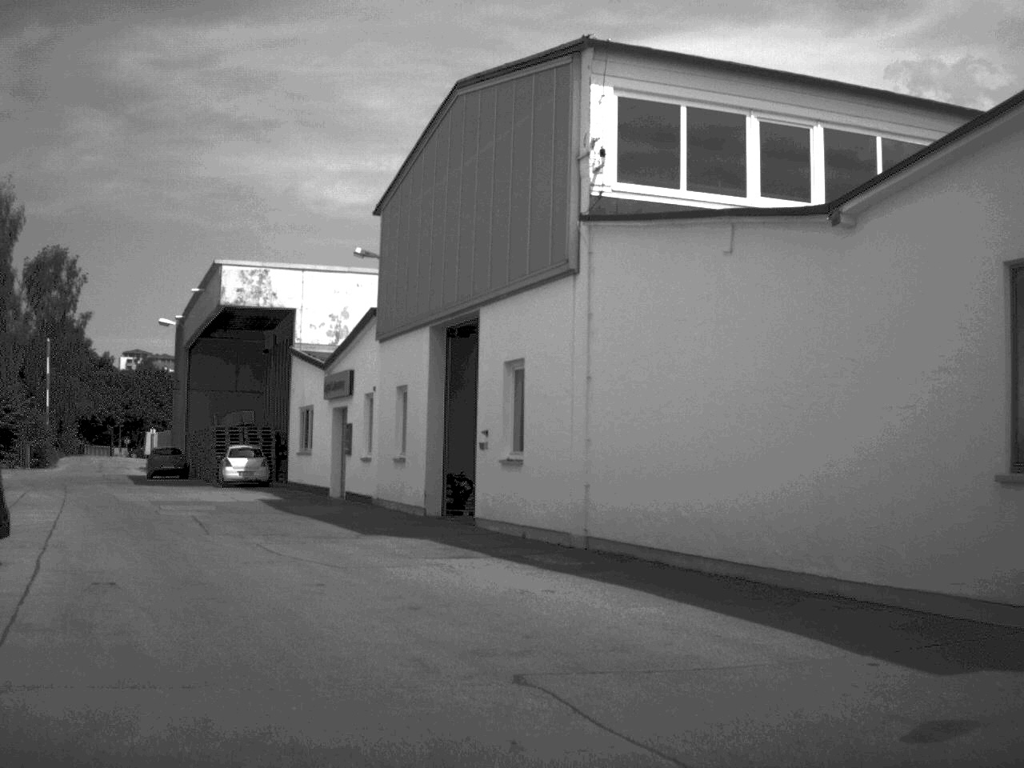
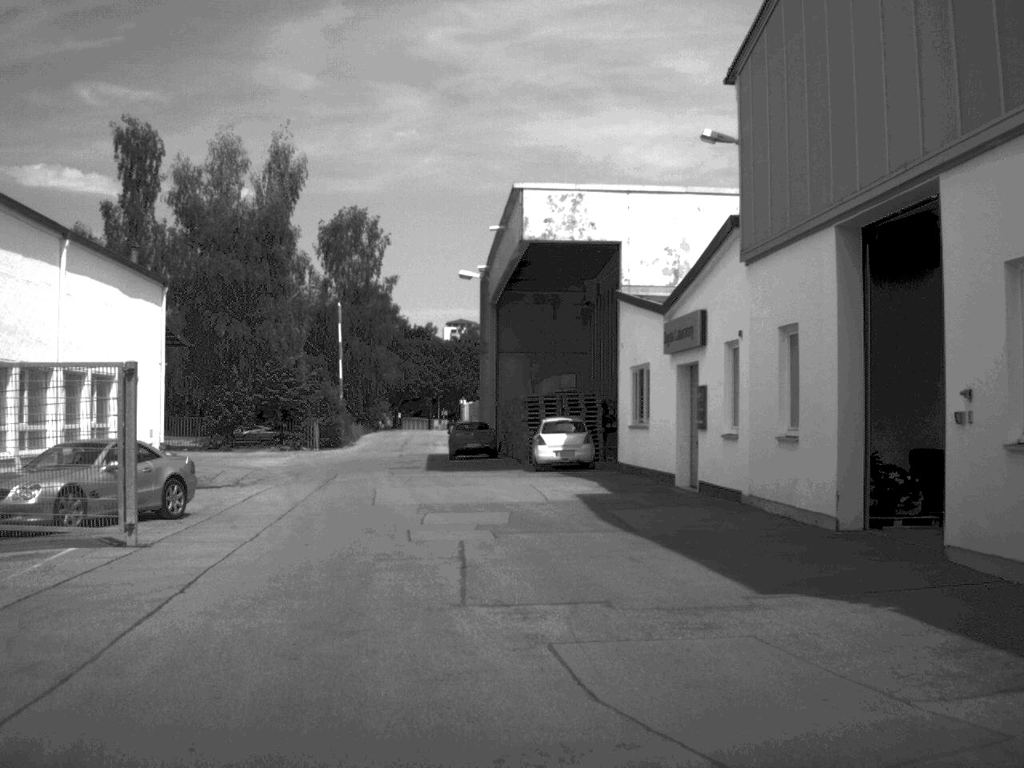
(-1.3, +9.3) m; -15°
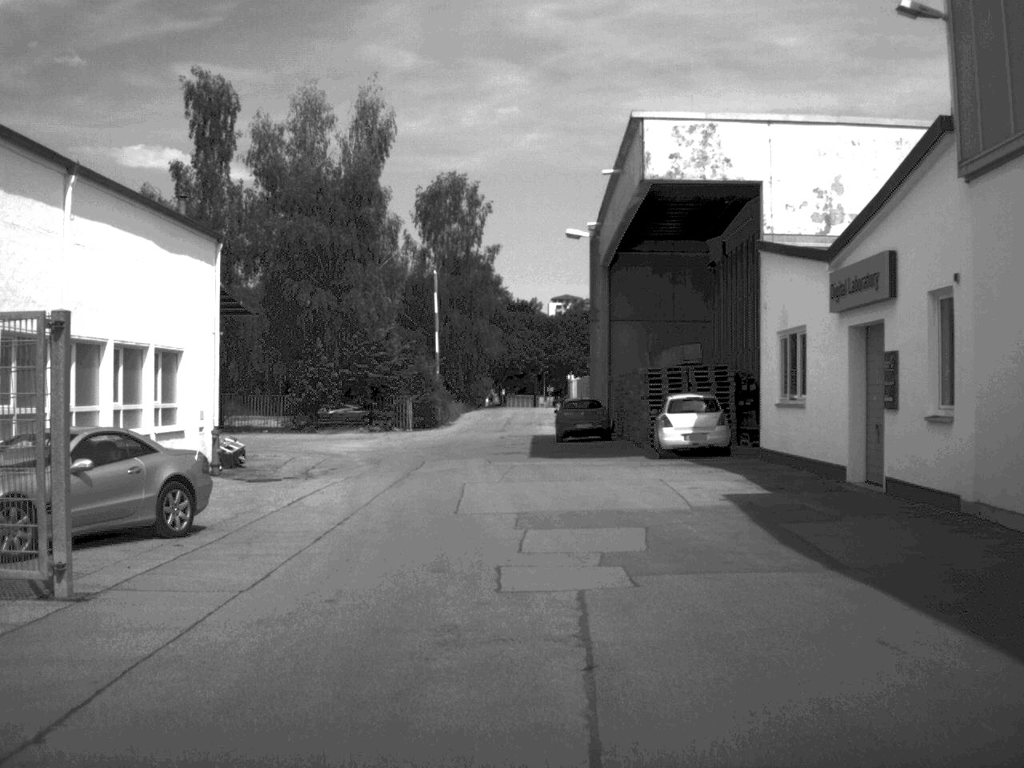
(-0.3, +5.7) m; -5°
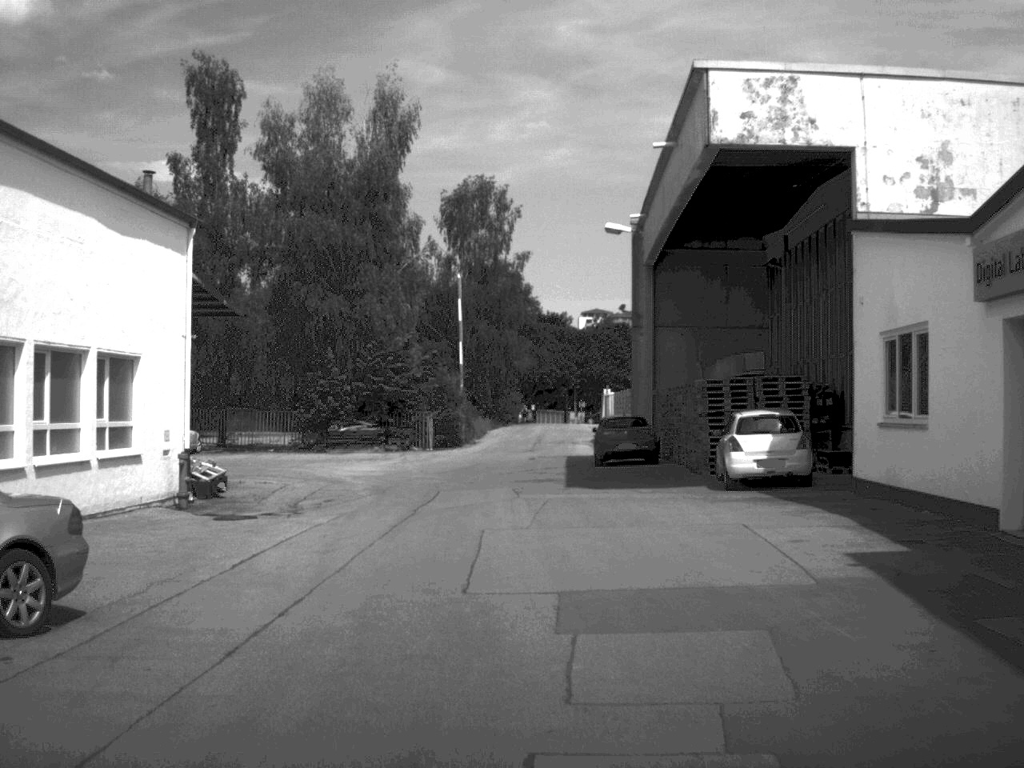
(-0.1, +5.5) m; -1°
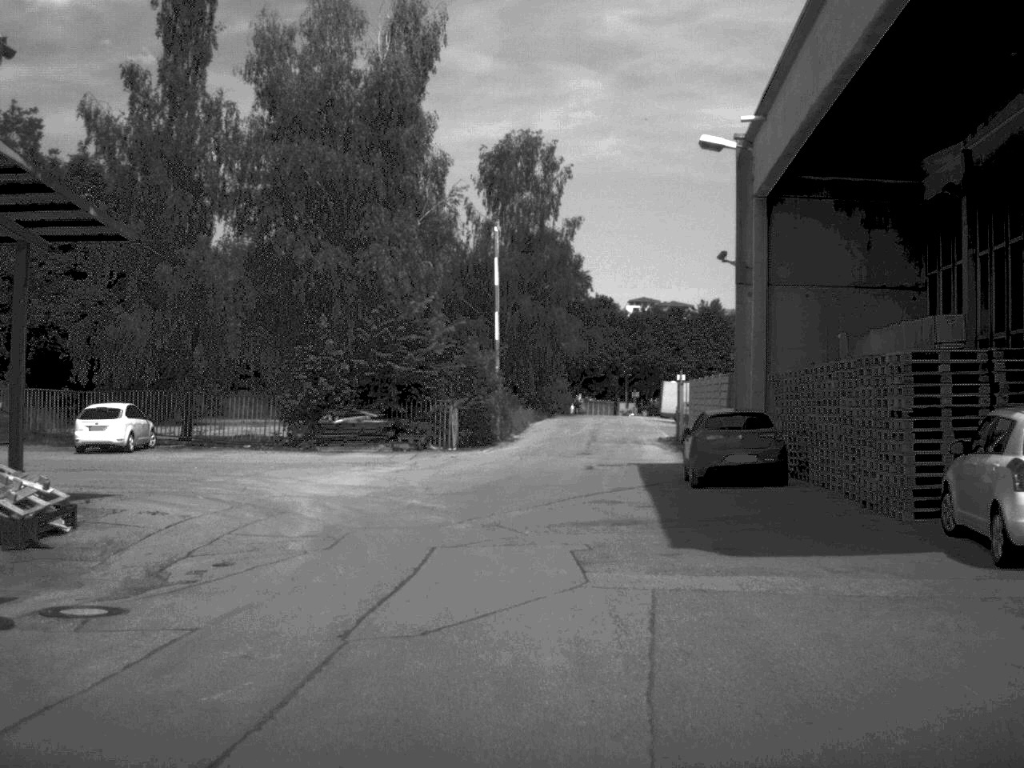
(-0.2, +12.3) m; -2°
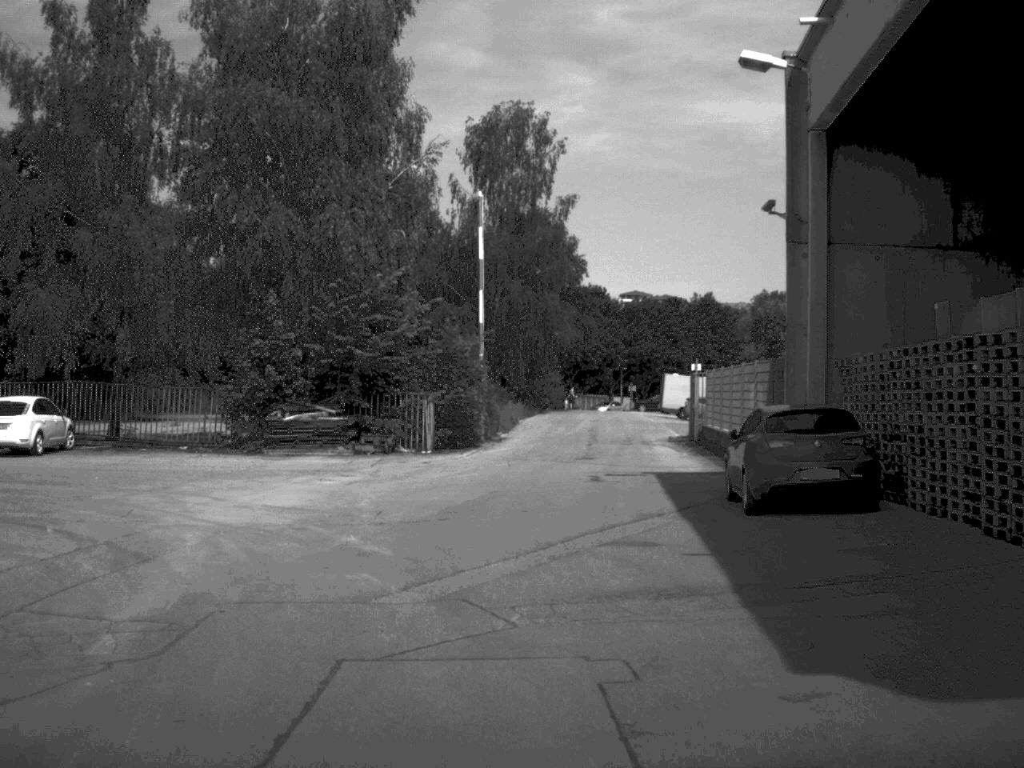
(0.0, +6.7) m; 0°
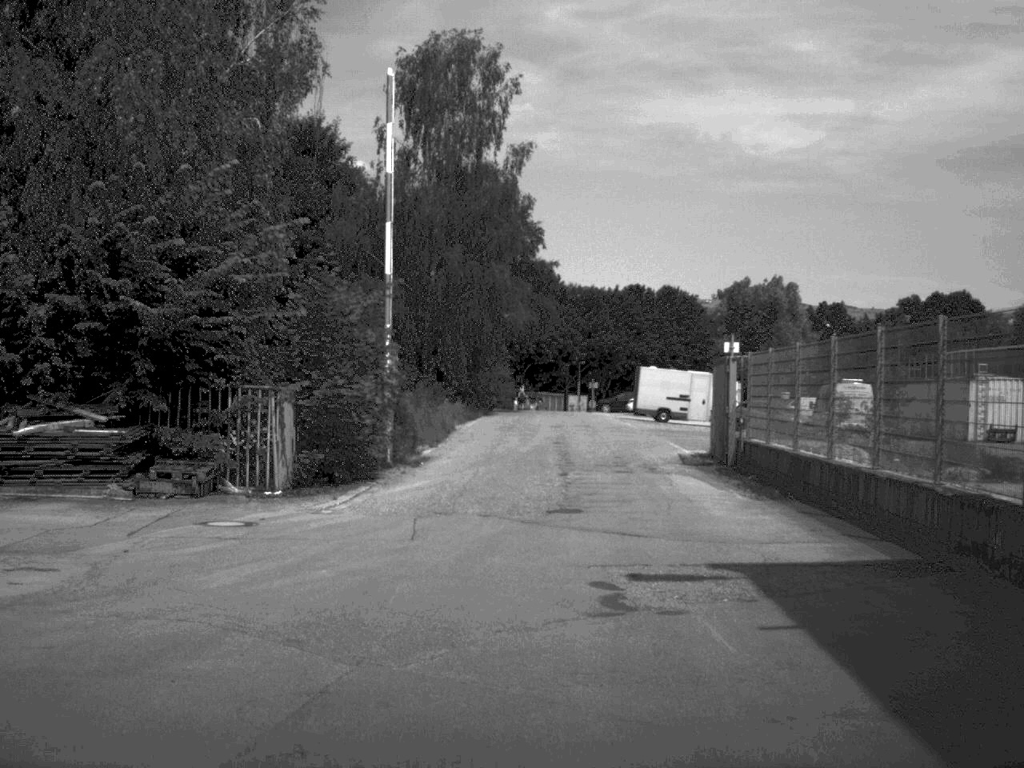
(+0.2, +14.9) m; +2°
